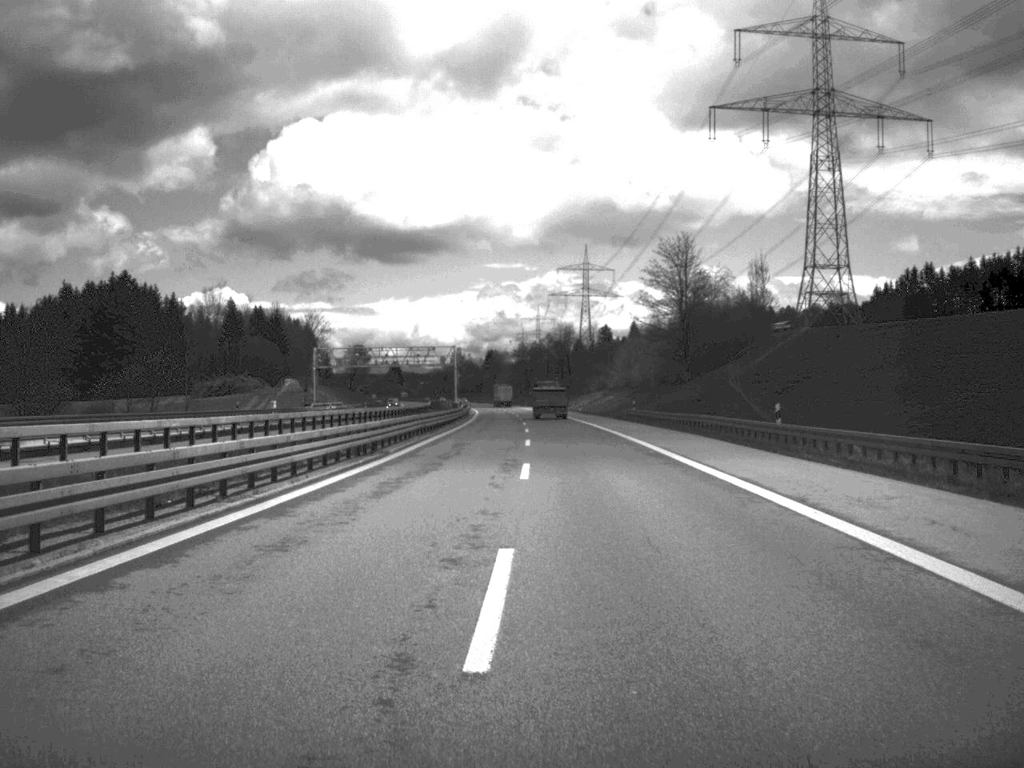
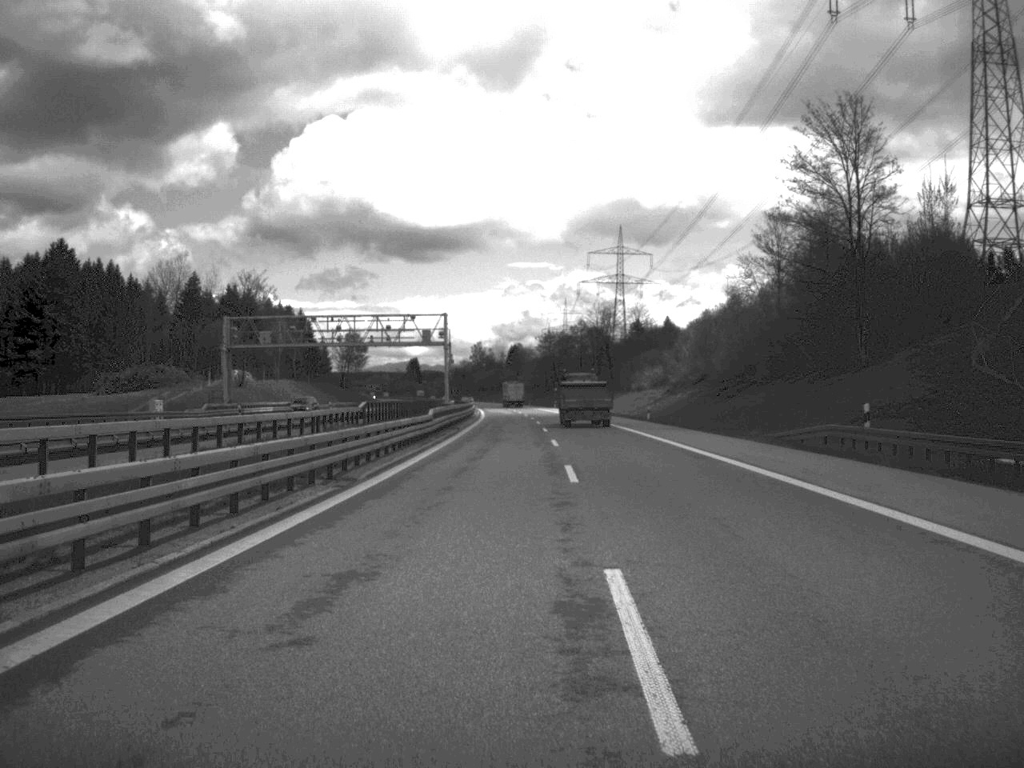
(-0.6, +54.5) m; -1°
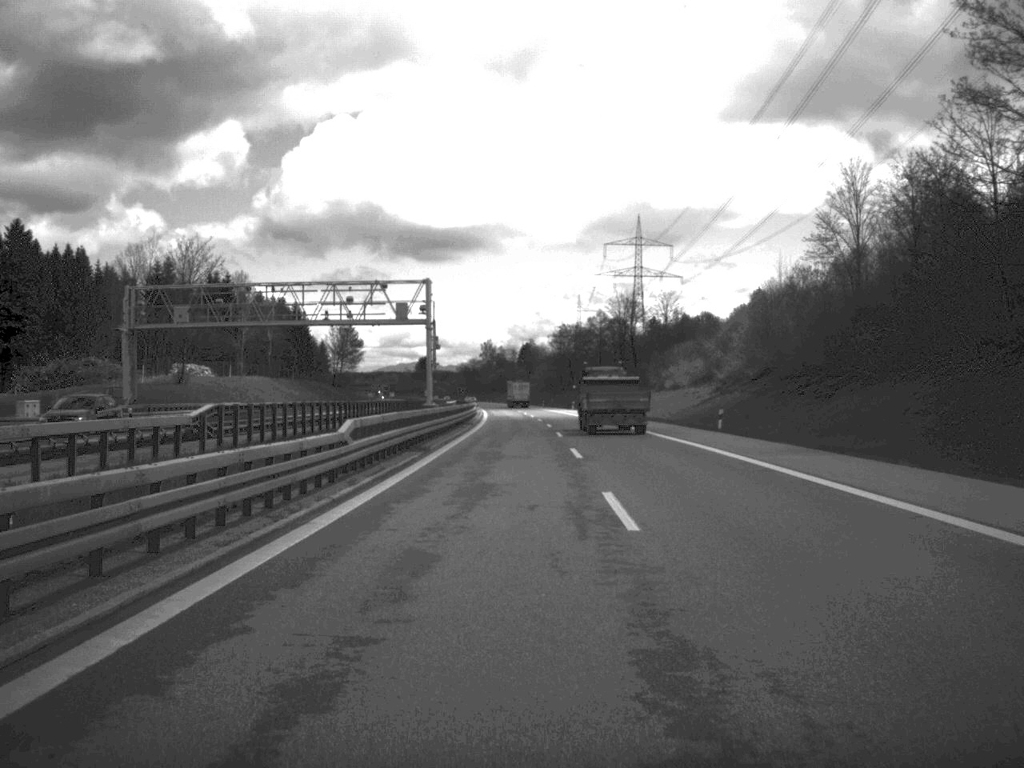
(-0.1, +26.3) m; -1°
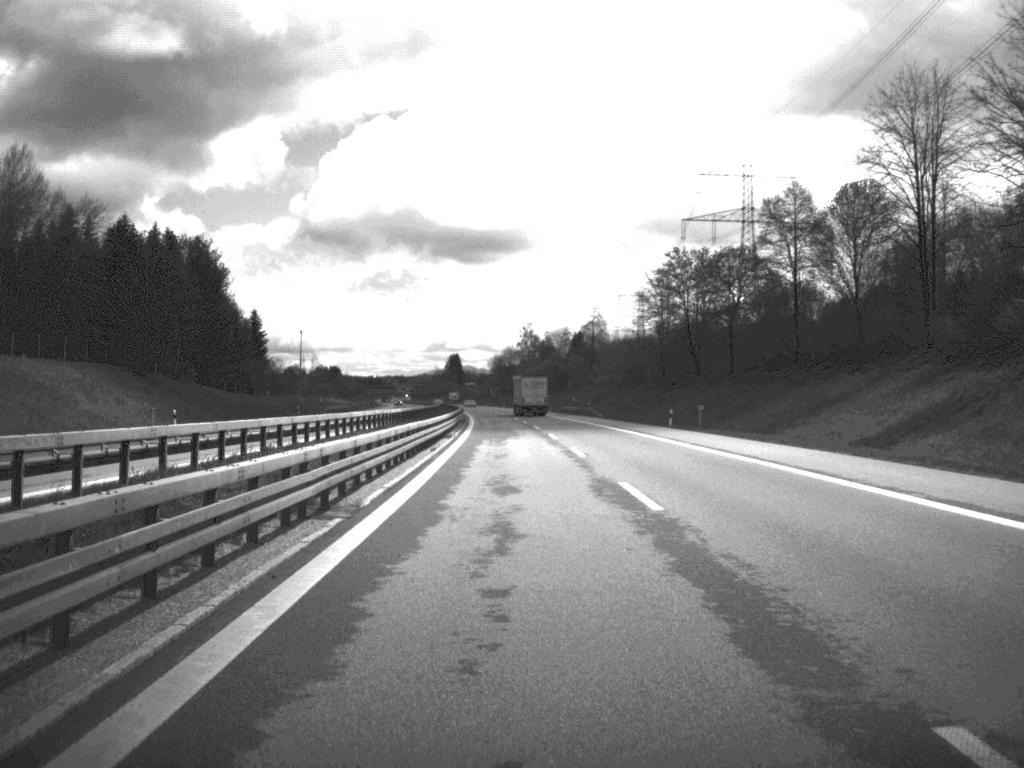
(-2.9, +137.9) m; -2°
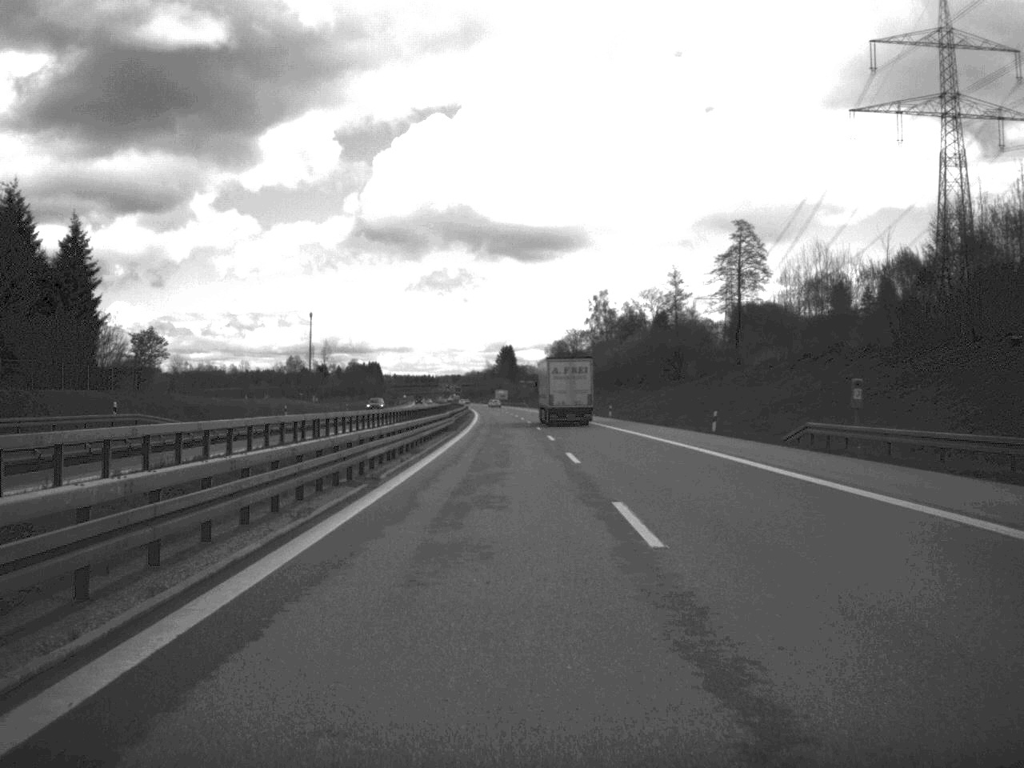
(-2.5, +110.0) m; -3°
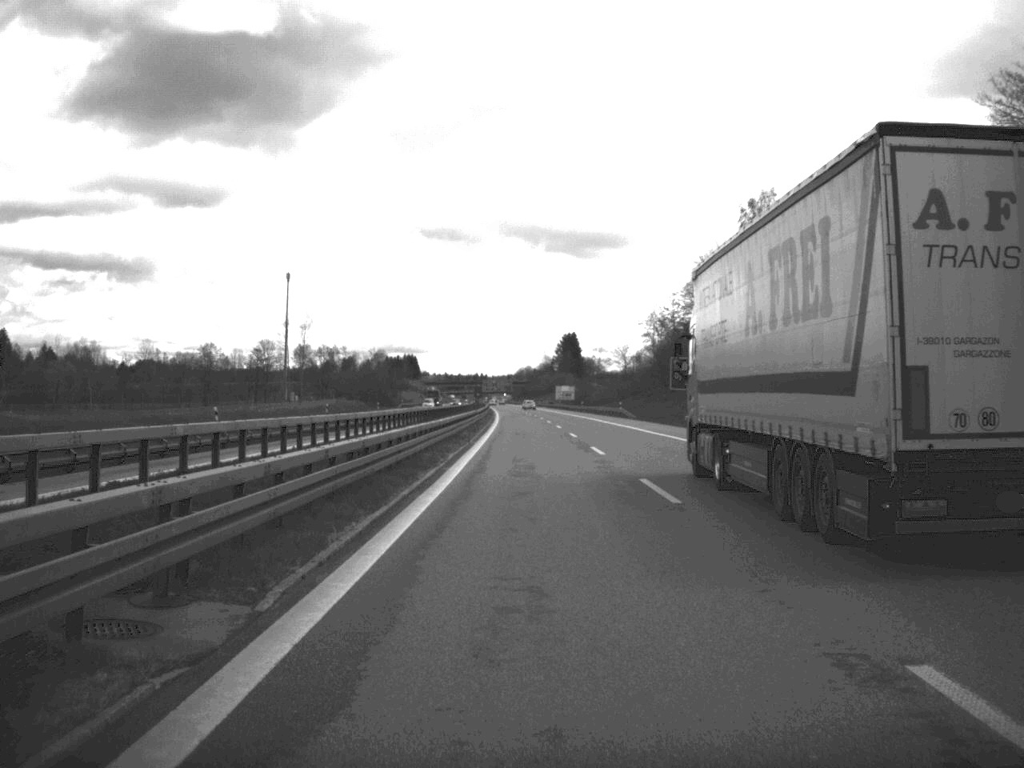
(-3.9, +135.2) m; -3°
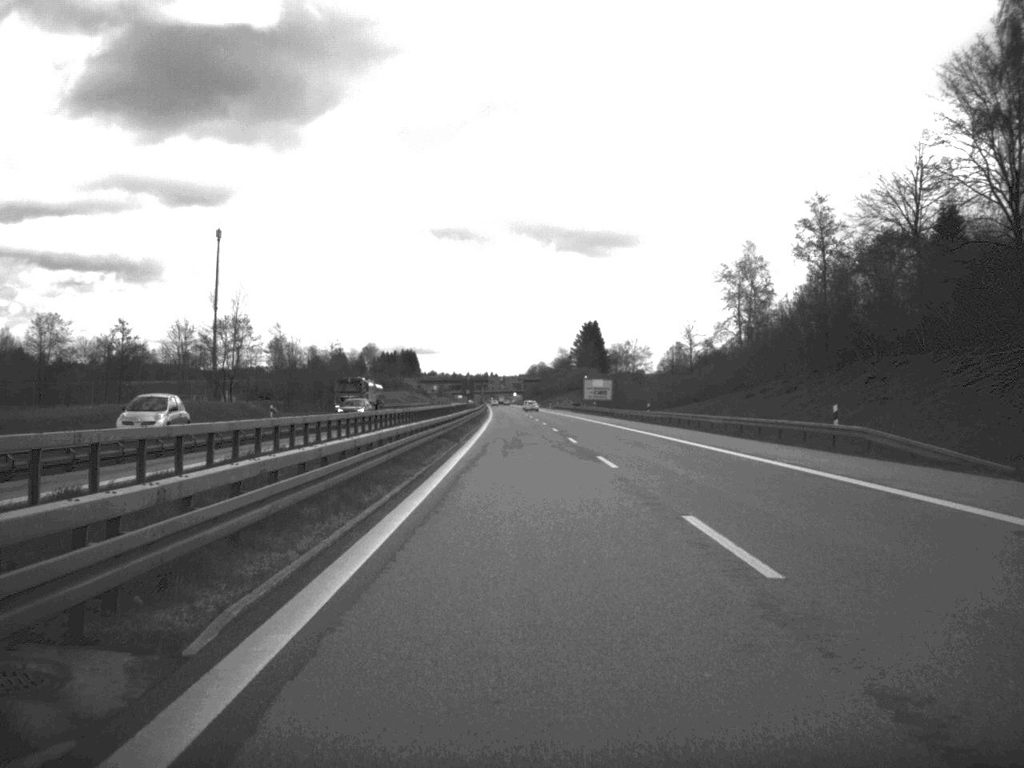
(-0.4, +78.5) m; -1°
